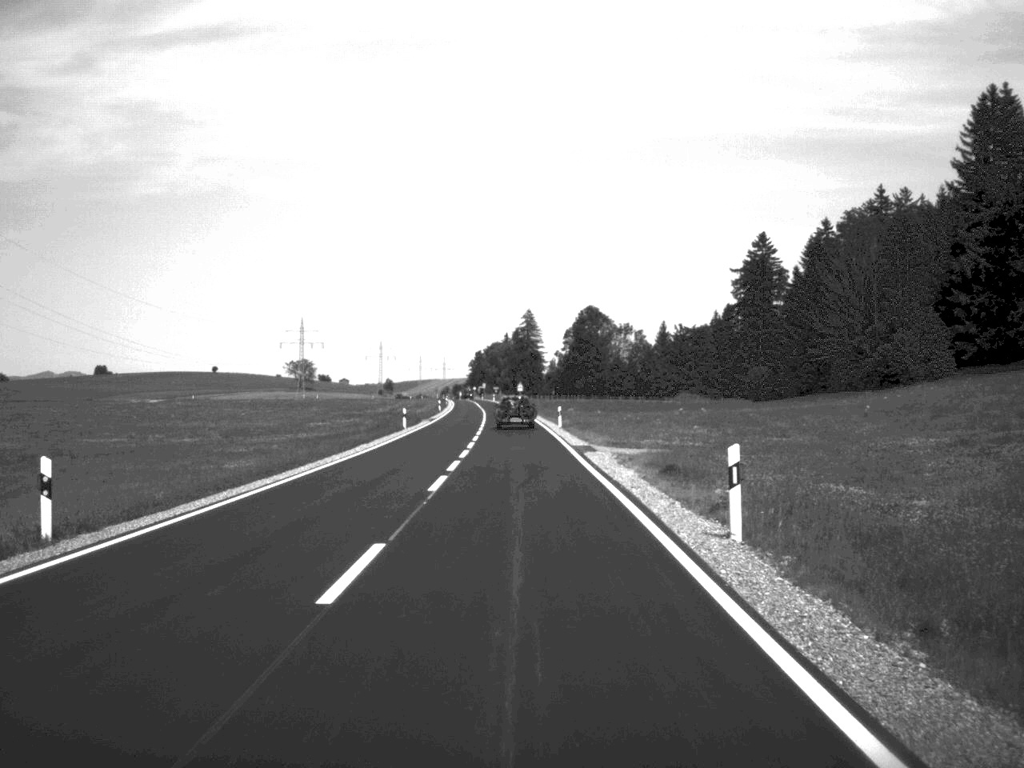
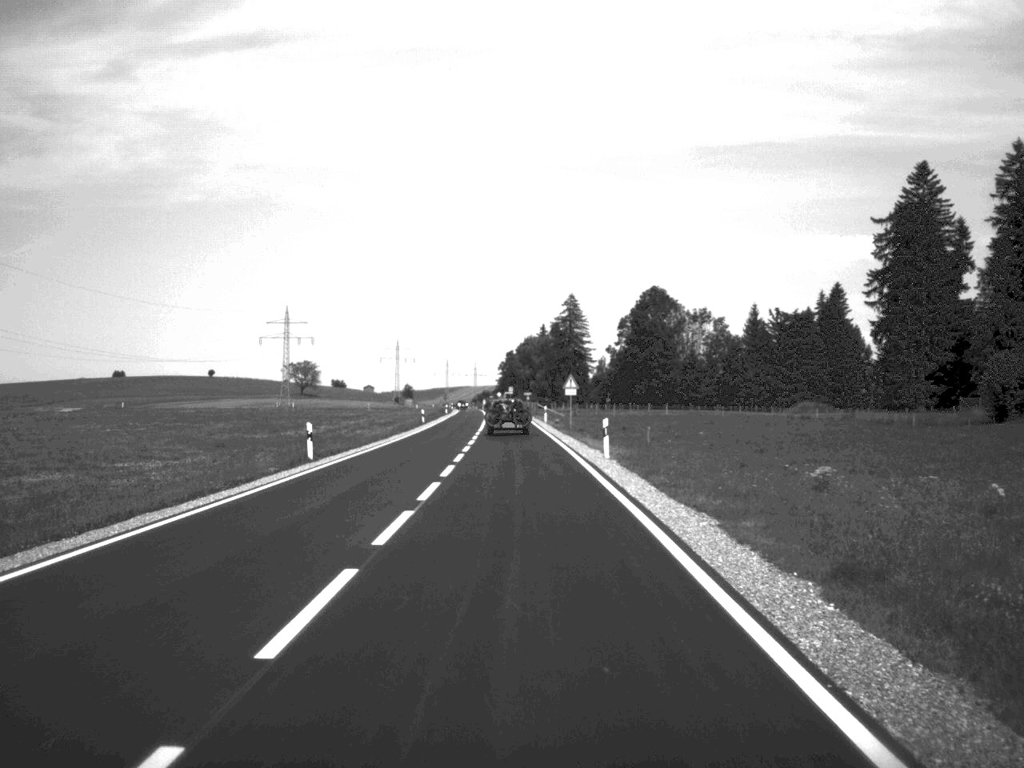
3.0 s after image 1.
(-1.0, +79.1) m; -2°
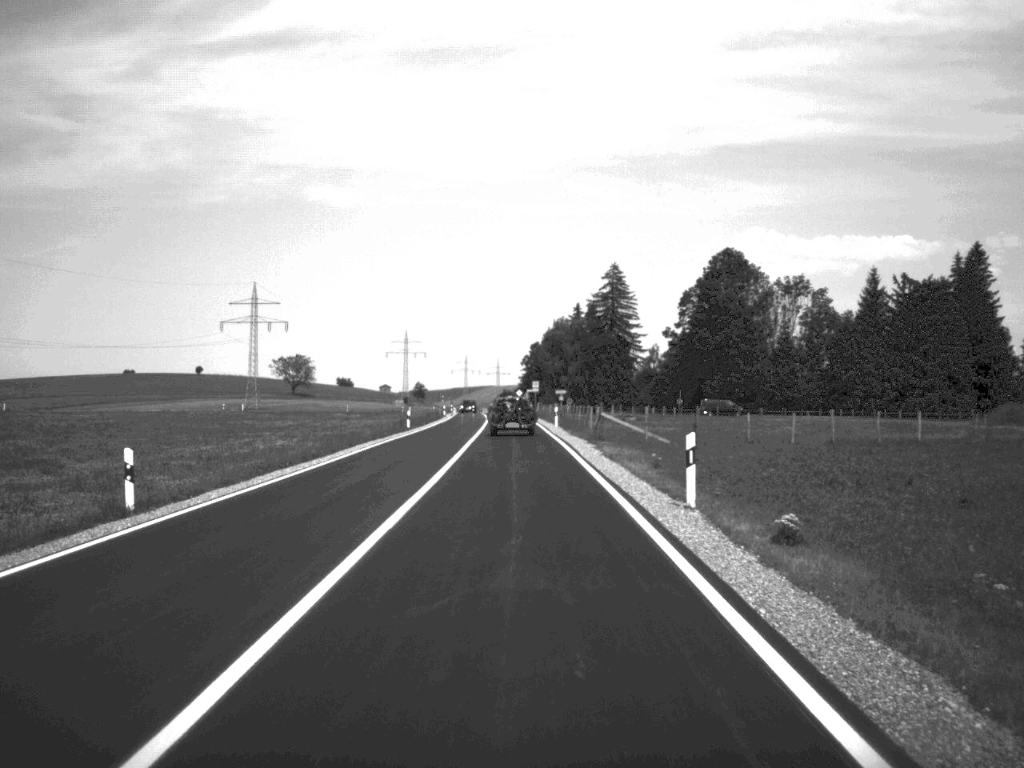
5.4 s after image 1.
(-0.6, +64.1) m; -1°
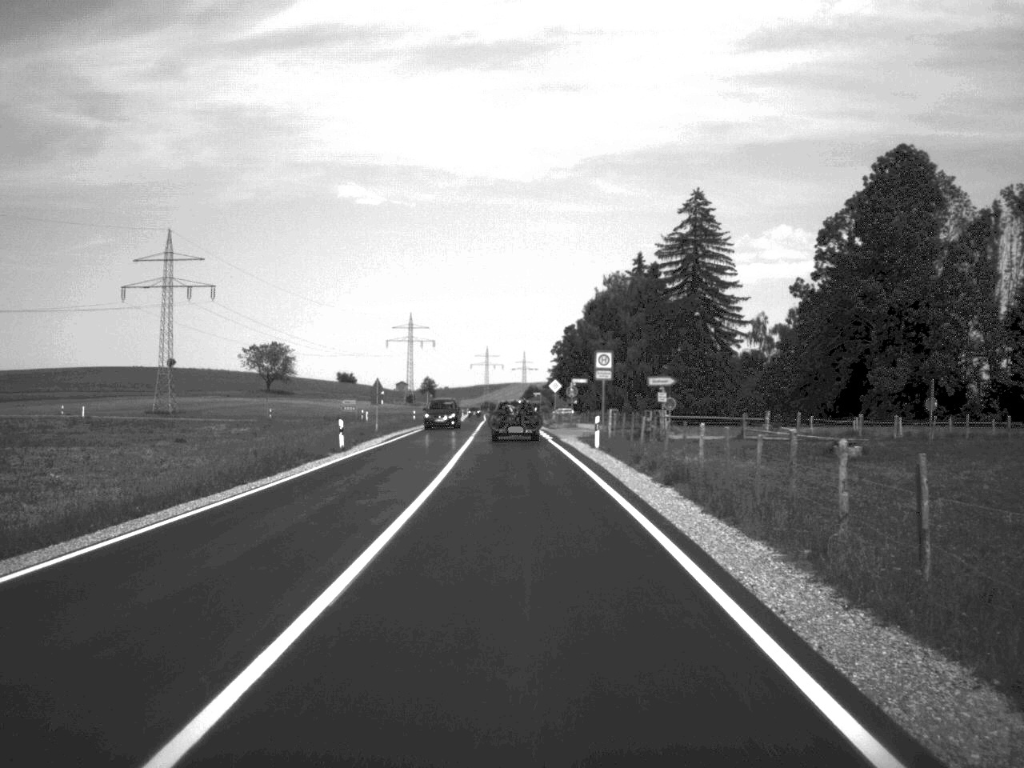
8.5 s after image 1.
(-0.9, +77.2) m; -1°
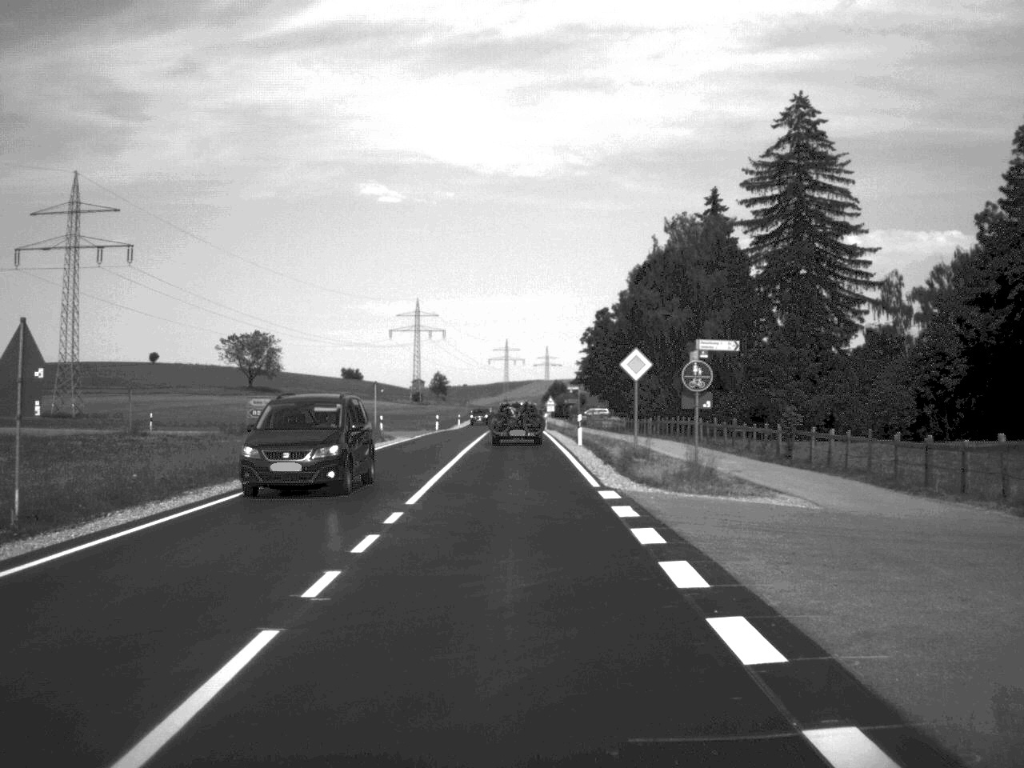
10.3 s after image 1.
(-0.4, +44.9) m; -1°
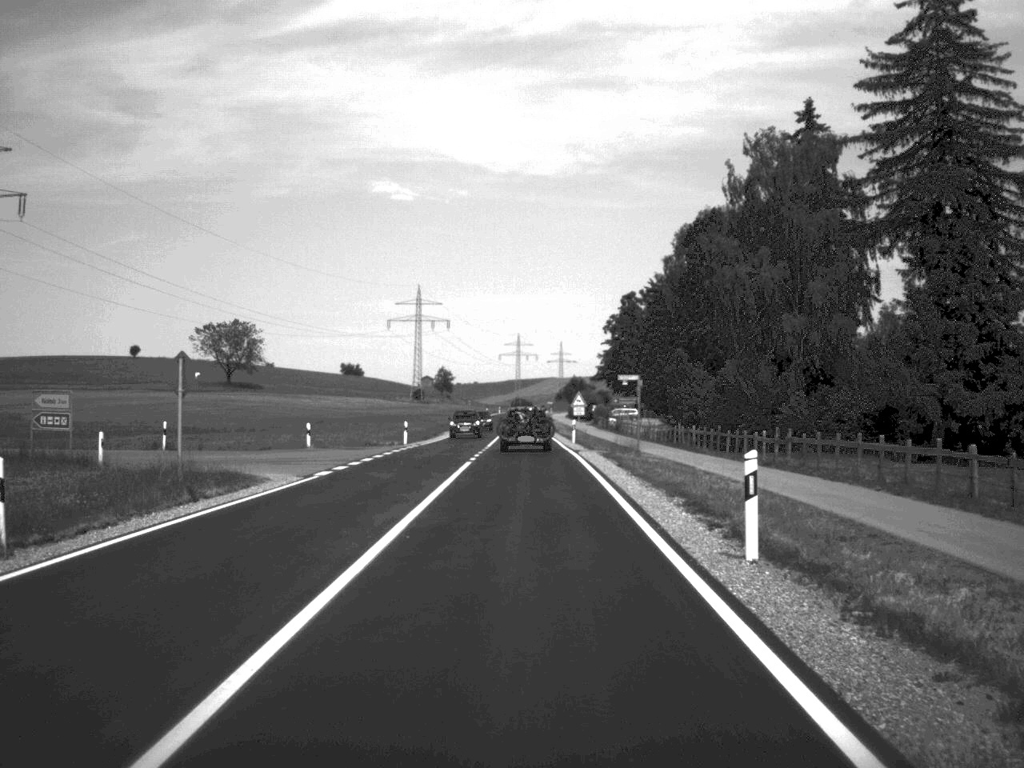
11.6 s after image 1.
(-0.2, +31.6) m; -1°
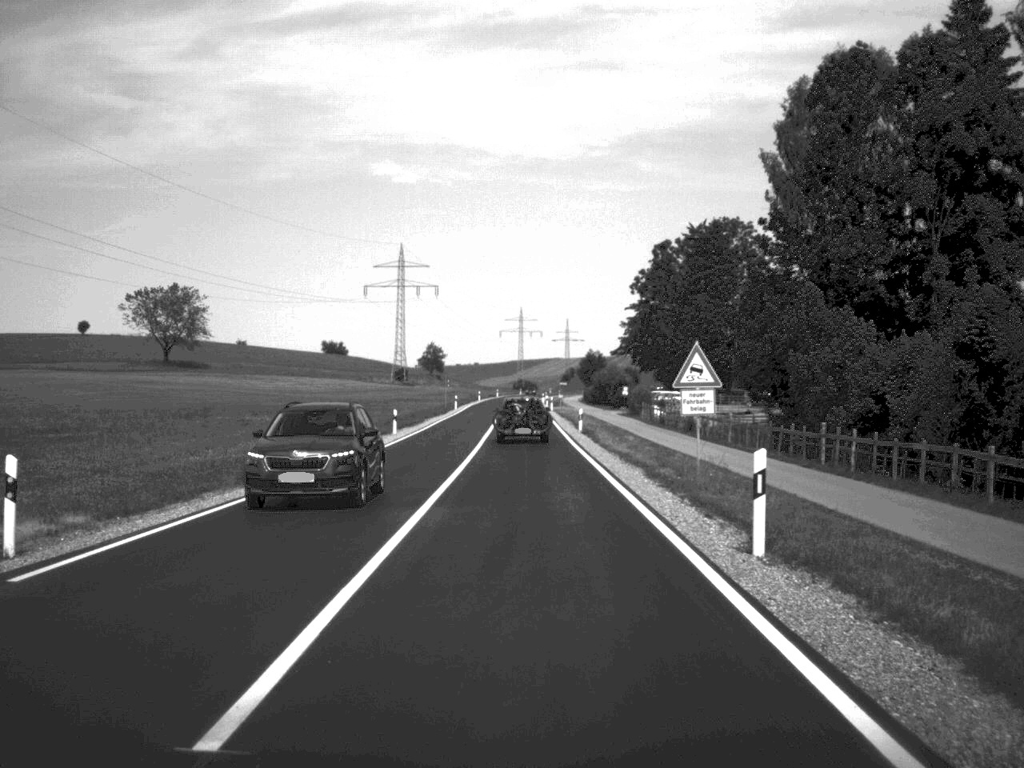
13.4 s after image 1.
(0.0, +45.1) m; 0°
